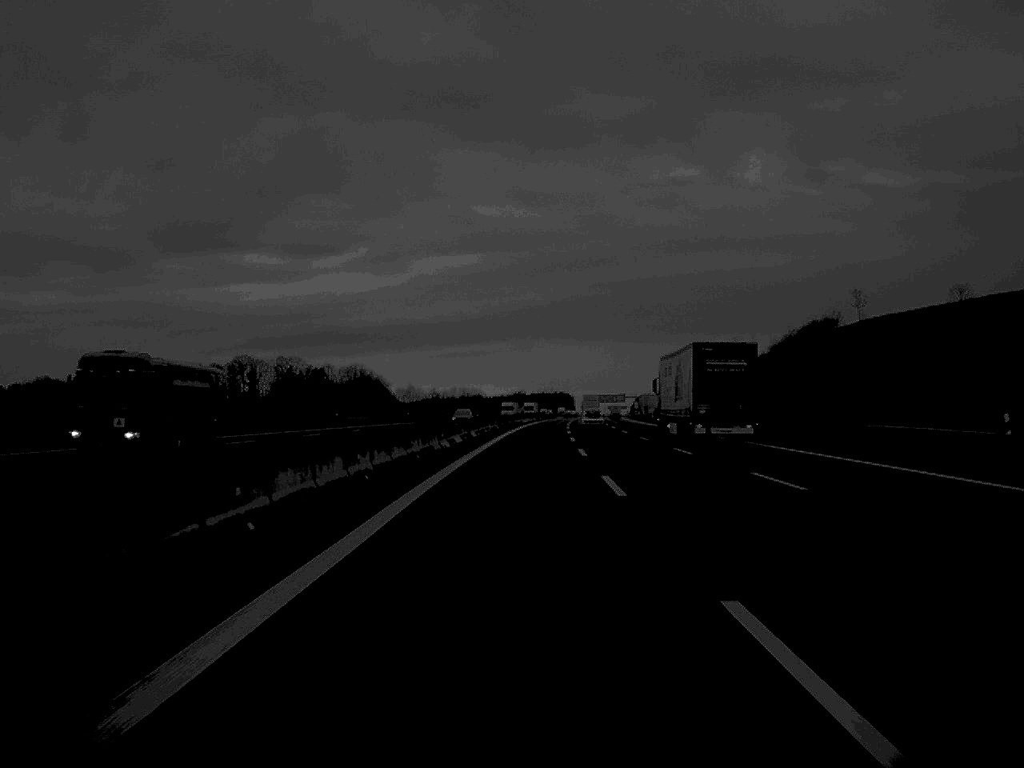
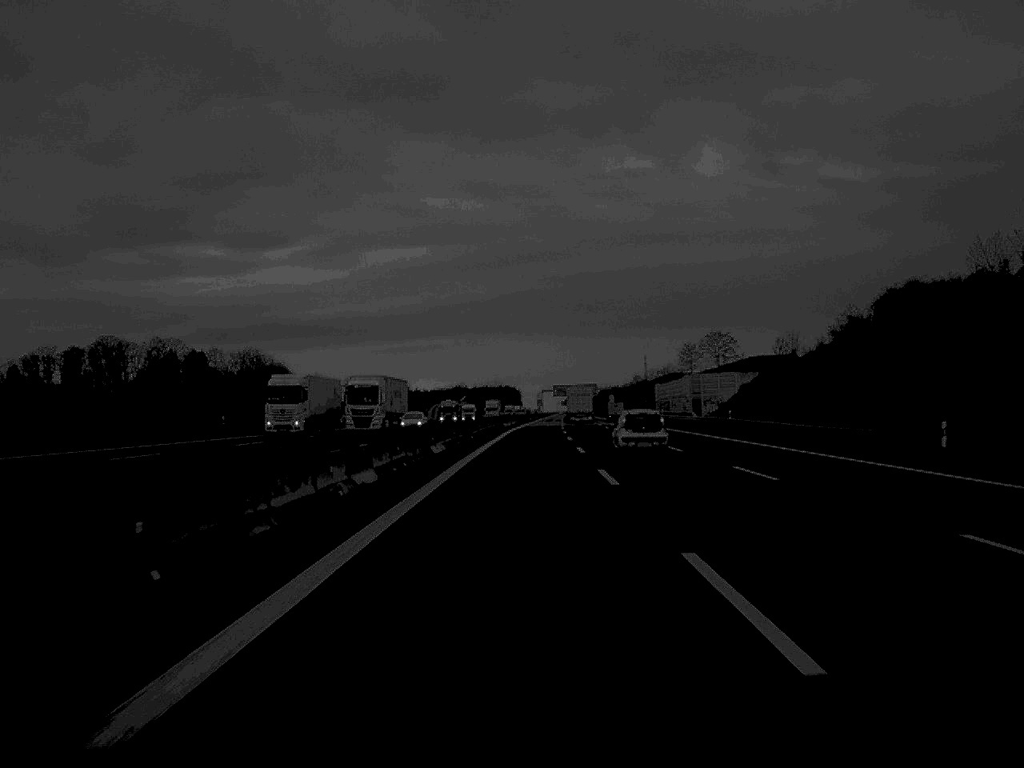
(+3.2, +140.4) m; +2°
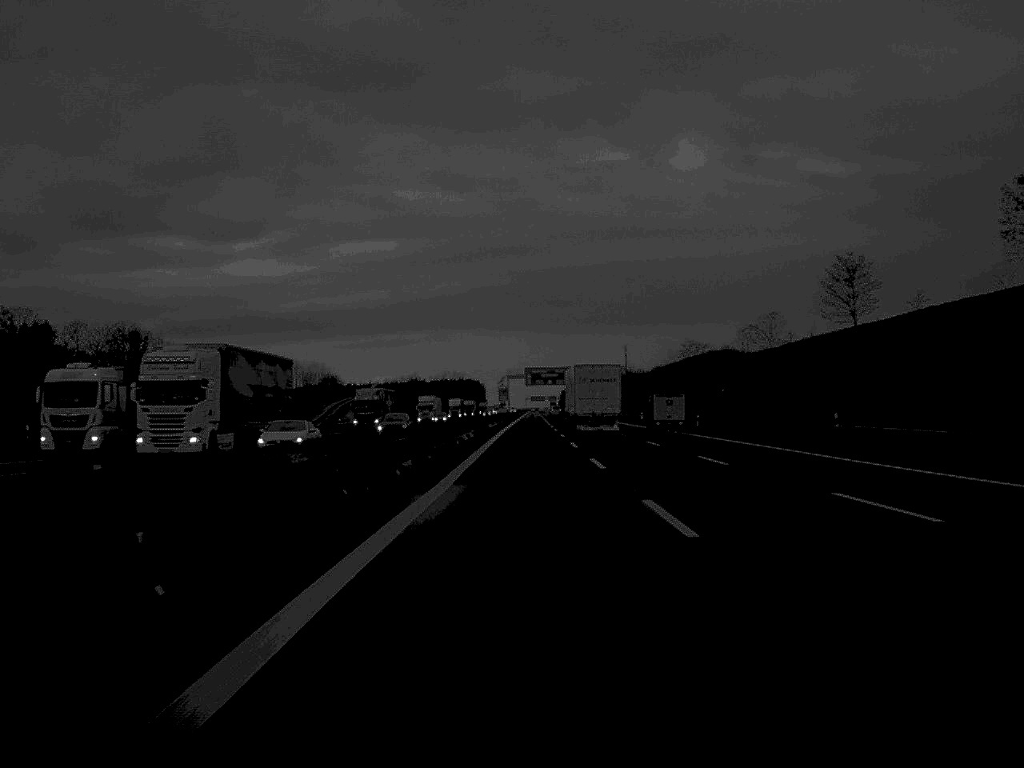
(+1.9, +135.8) m; +1°
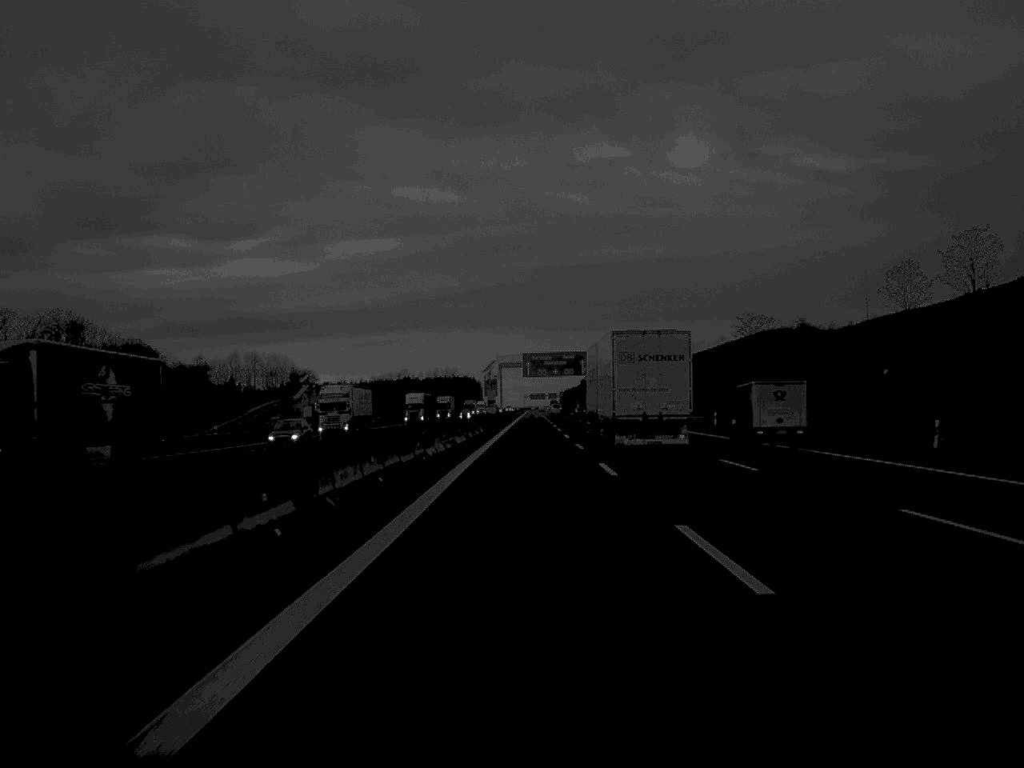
(+0.1, +58.4) m; 0°
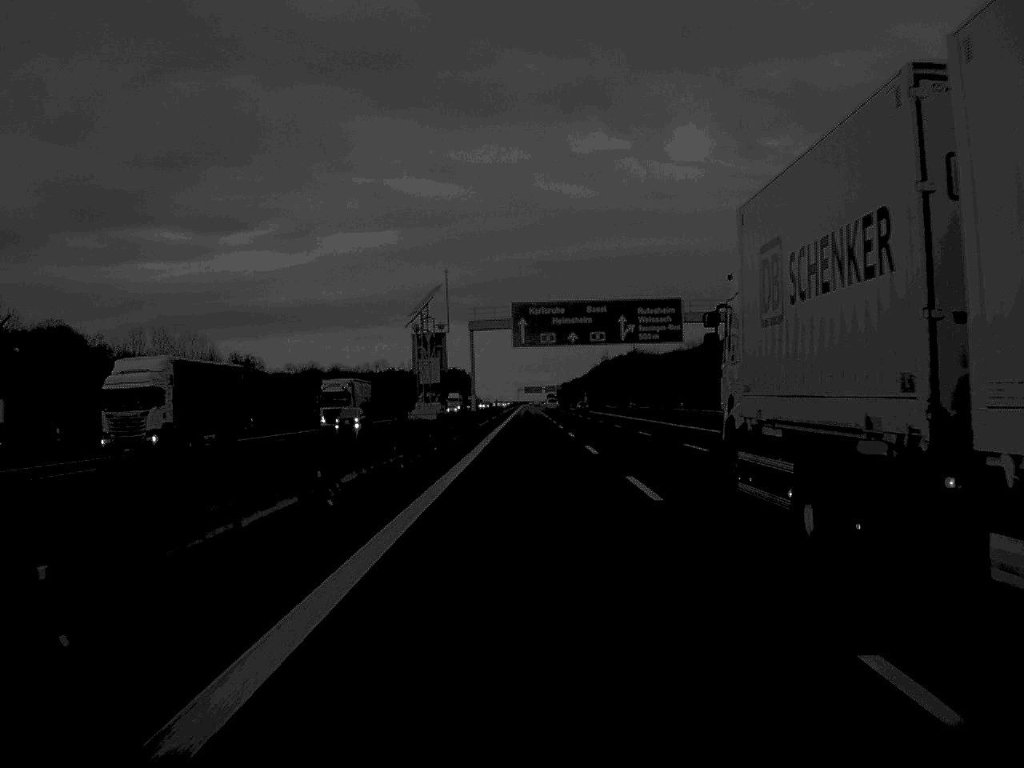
(+0.1, +80.4) m; 0°
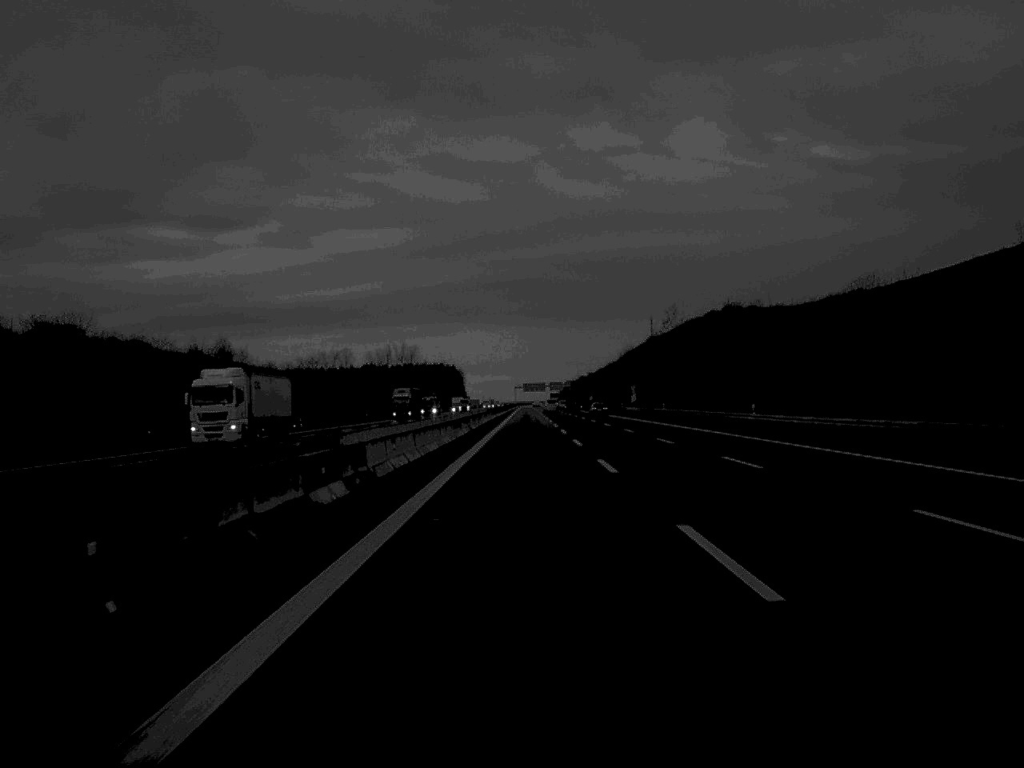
(+0.1, +135.1) m; 0°
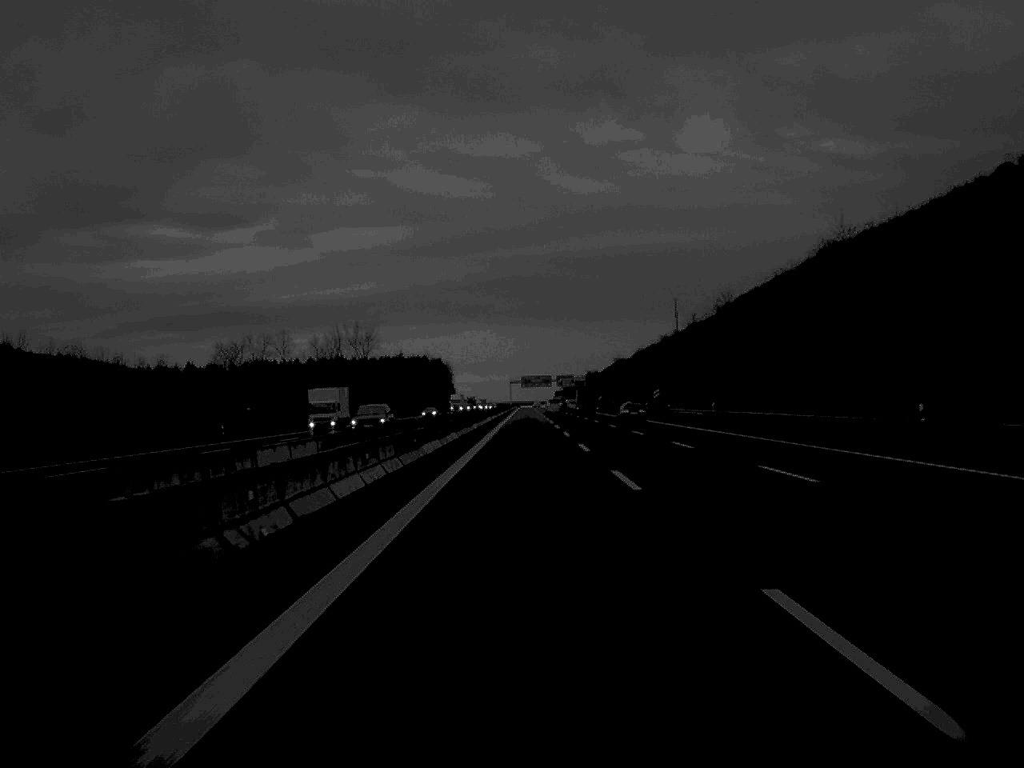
(-0.1, +131.1) m; 0°
